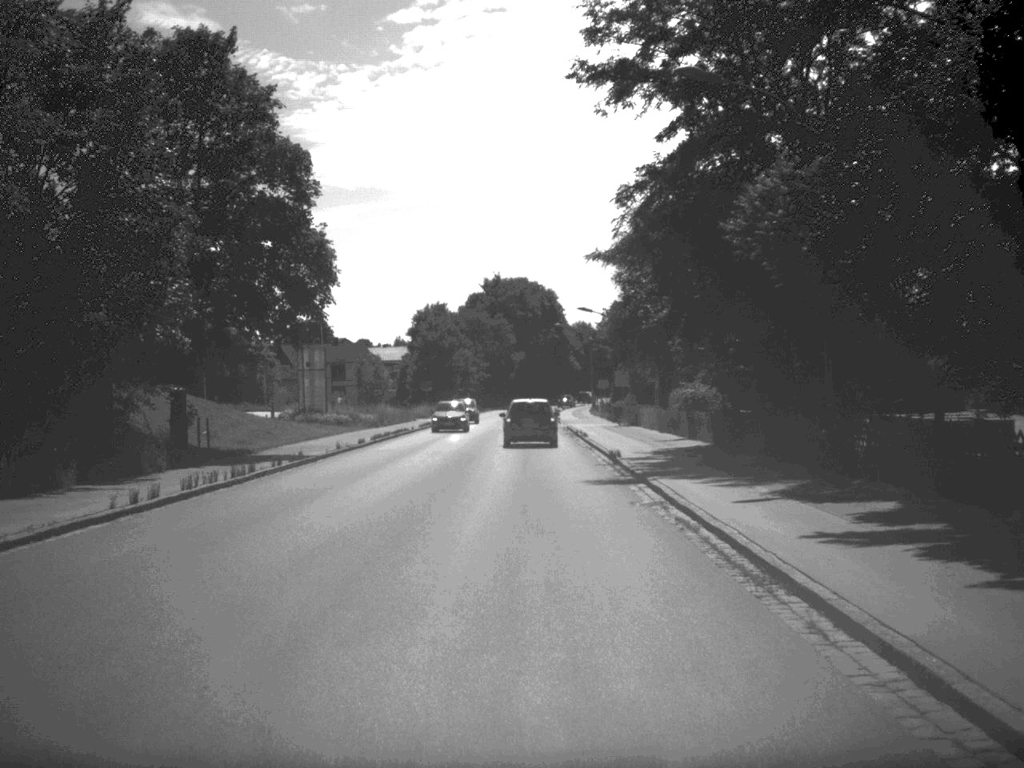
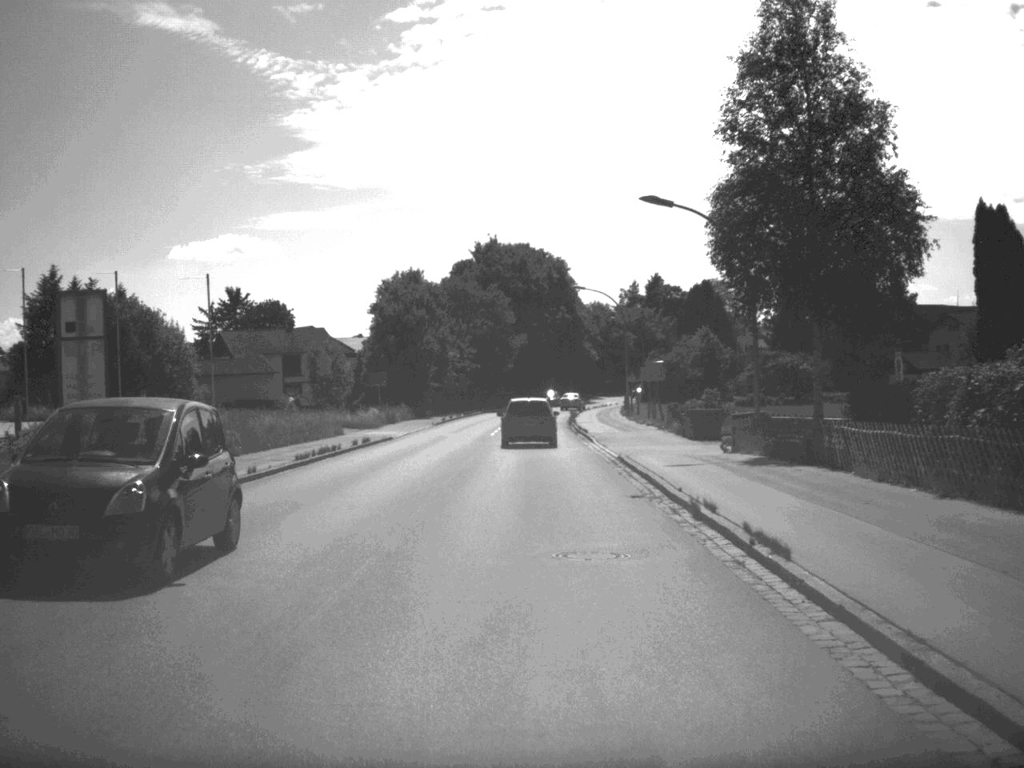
(-0.1, +35.9) m; 0°
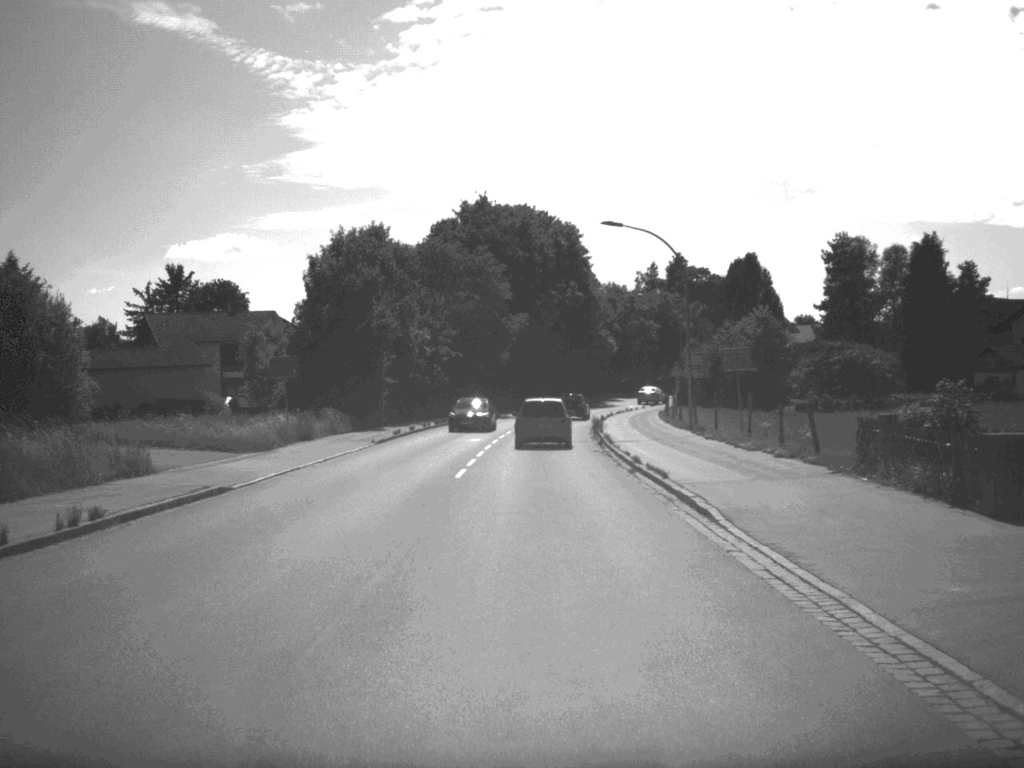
(-0.1, +27.6) m; 0°
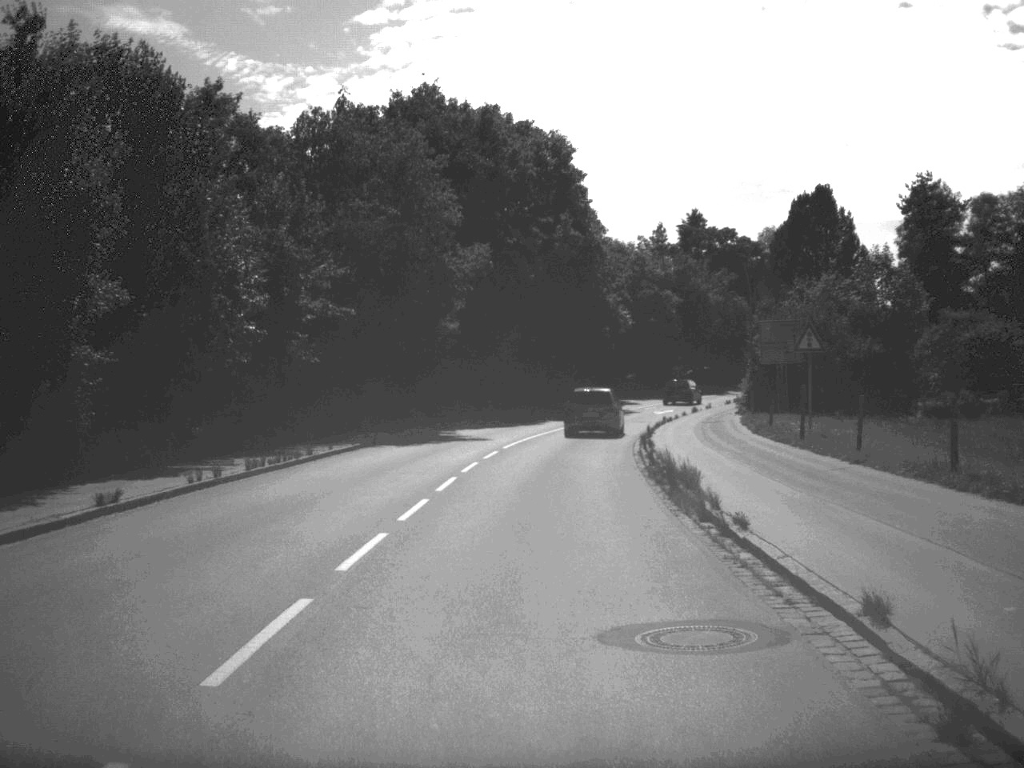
(+0.3, +36.0) m; +1°
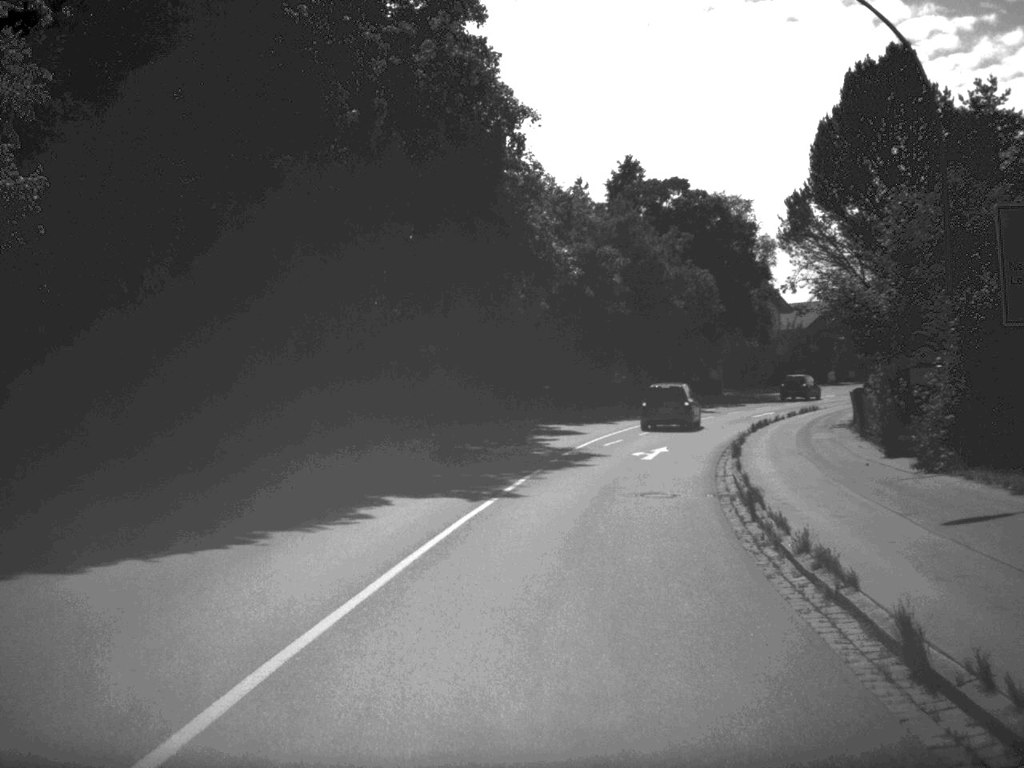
(+1.1, +34.0) m; +5°
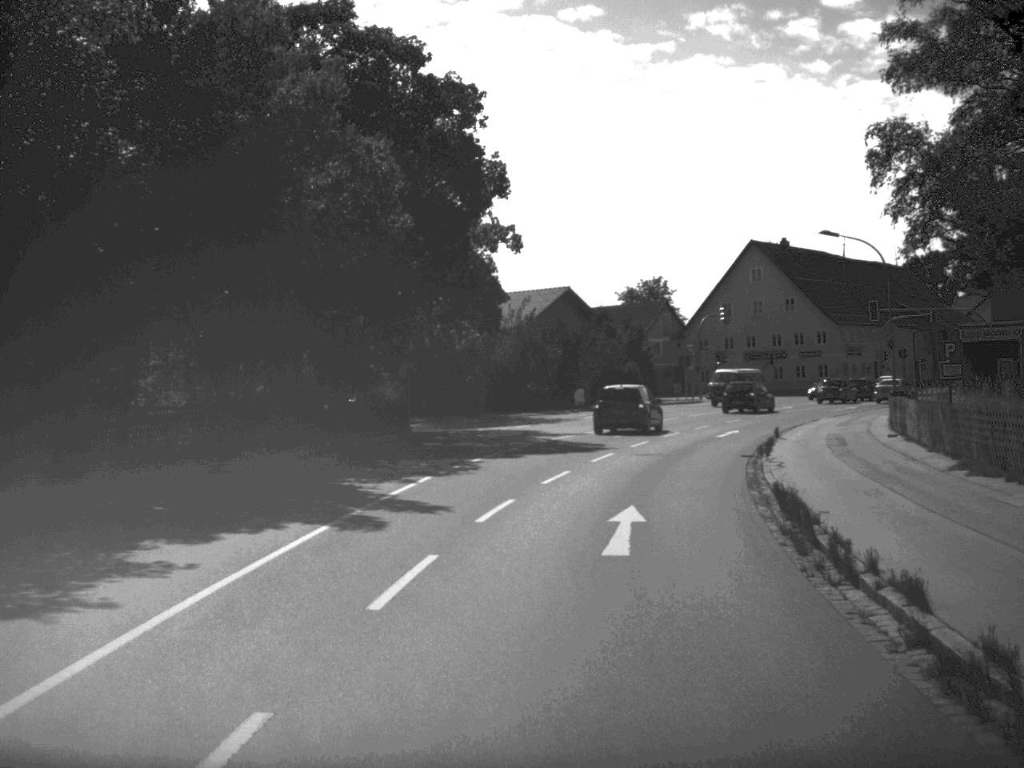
(+5.1, +41.3) m; +15°
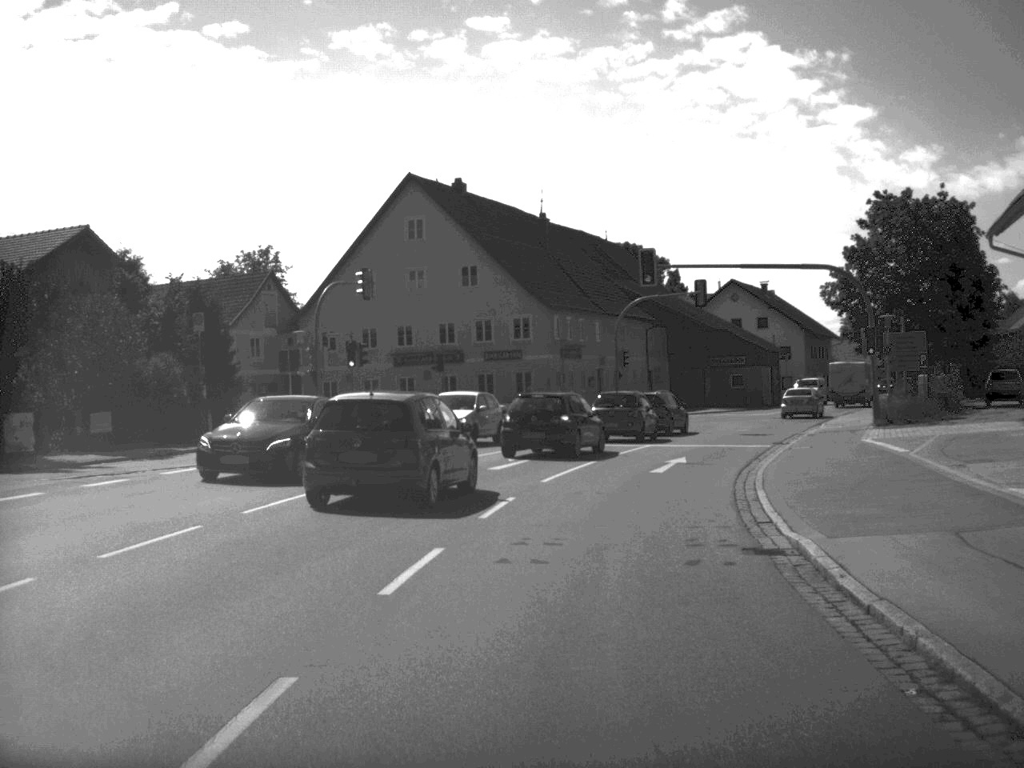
(+5.5, +39.6) m; +16°
